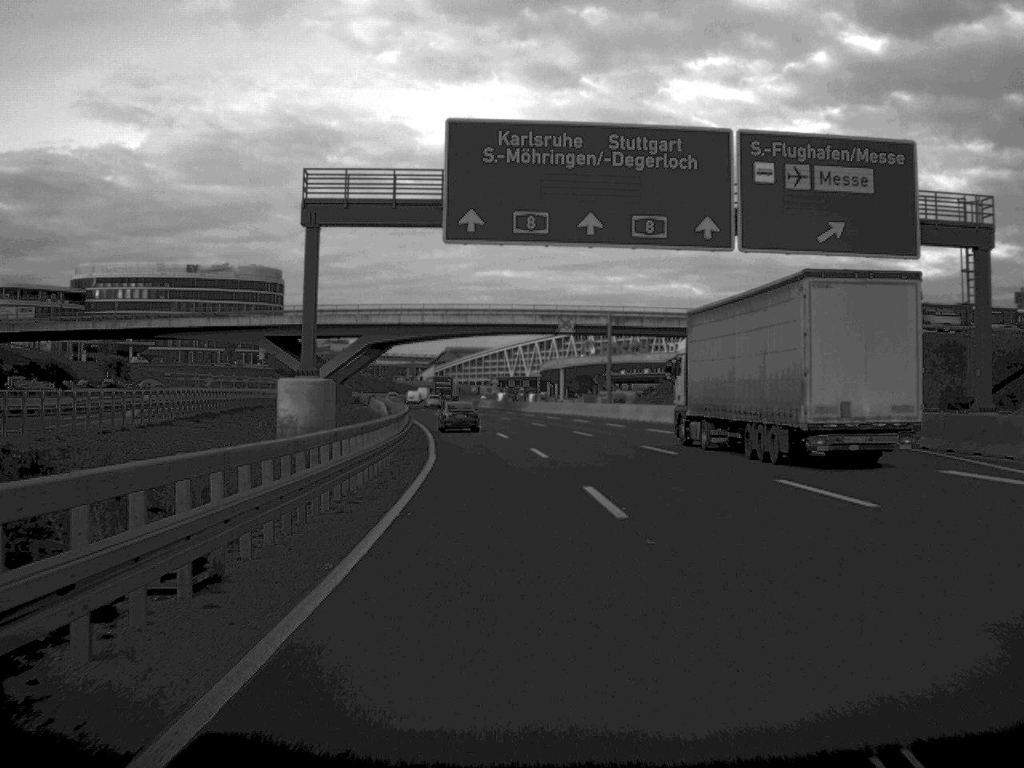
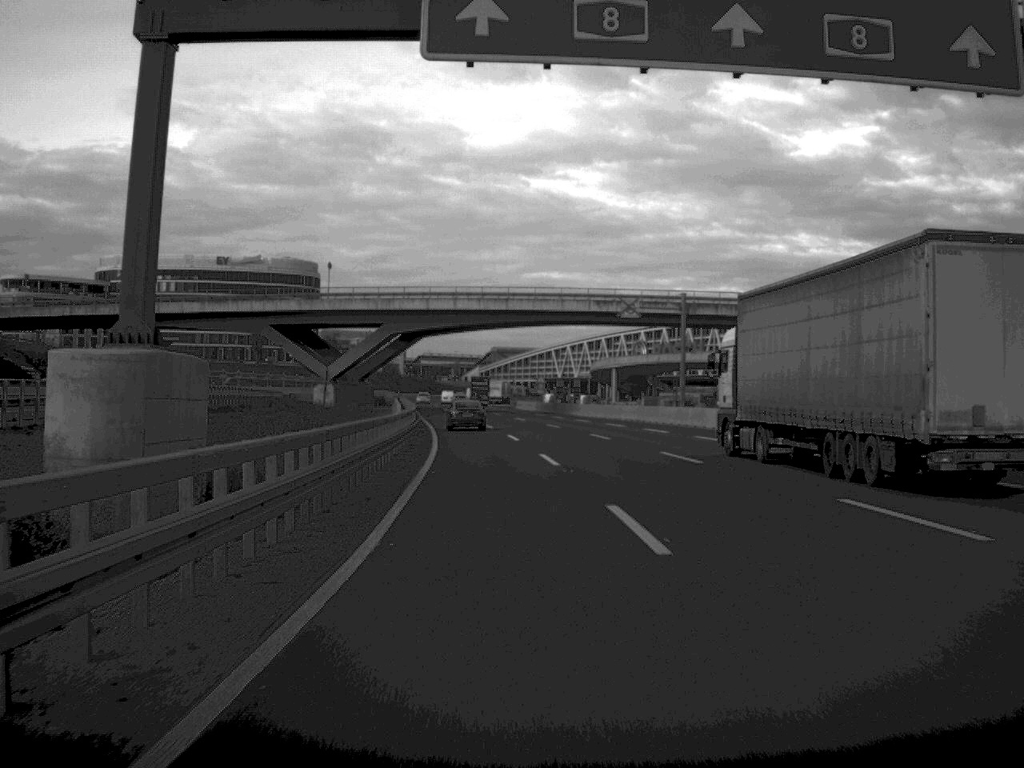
(-0.4, +21.4) m; -2°
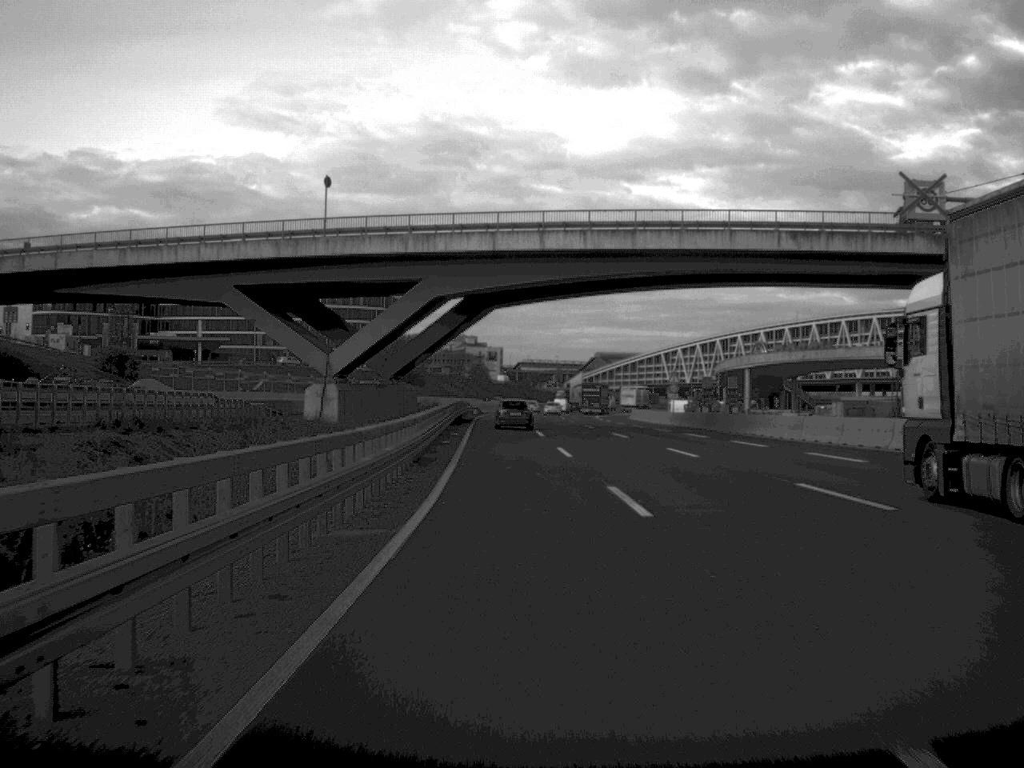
(-2.0, +48.1) m; -5°
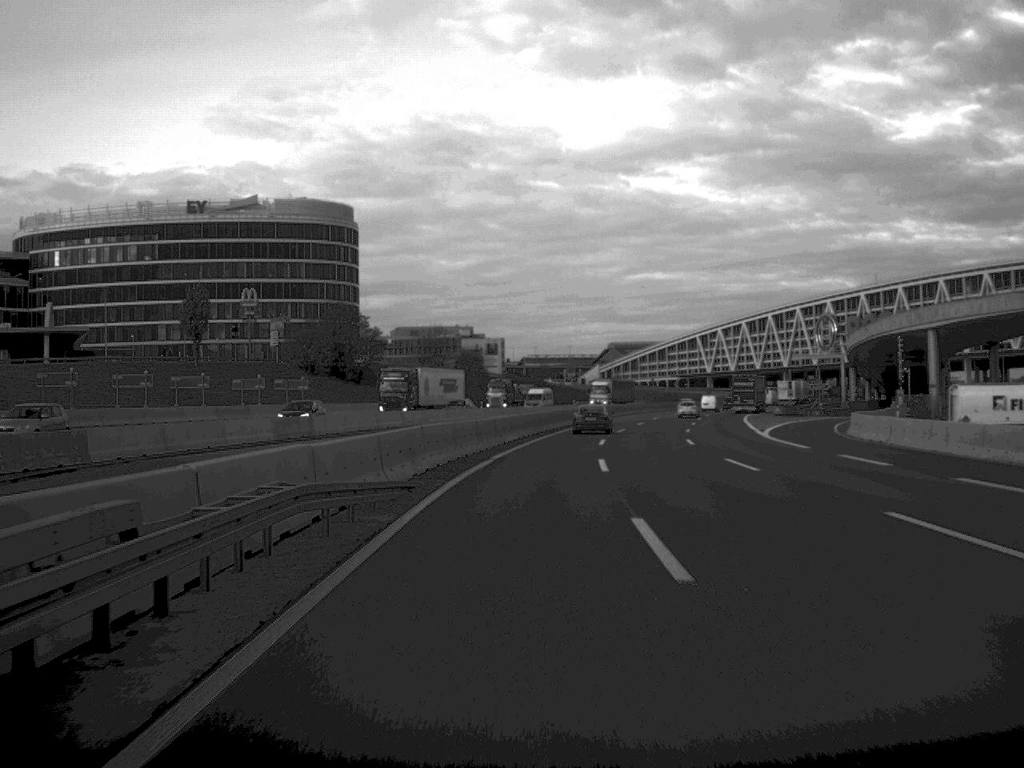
(-1.5, +95.2) m; 0°
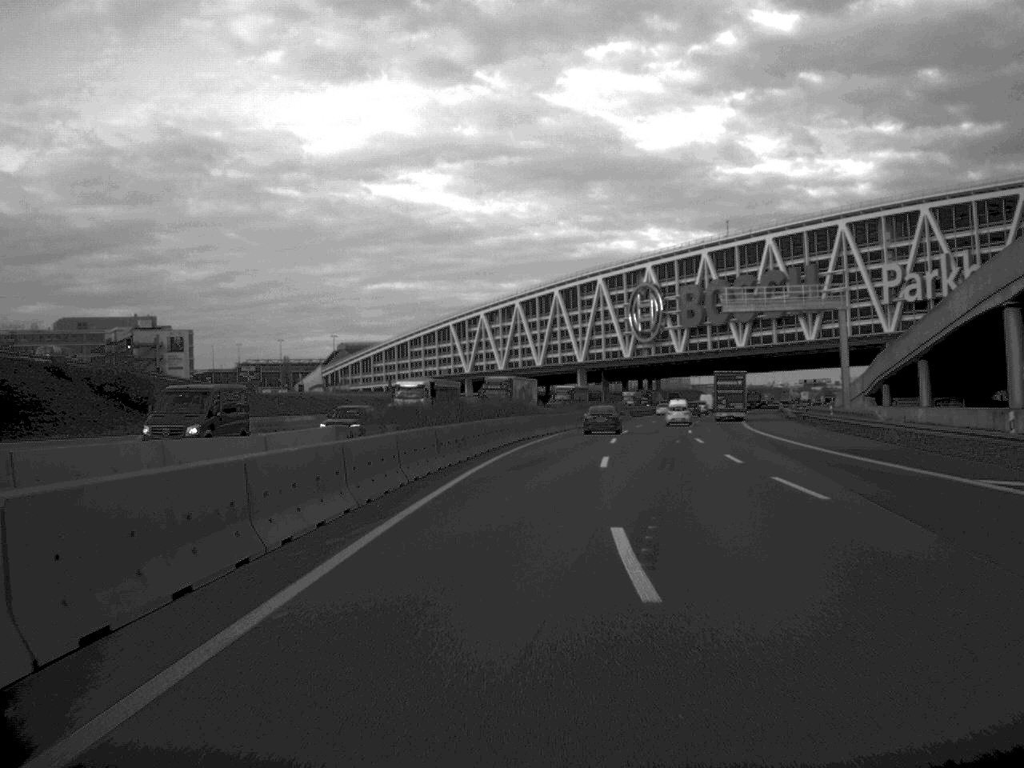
(+12.1, +117.2) m; +12°
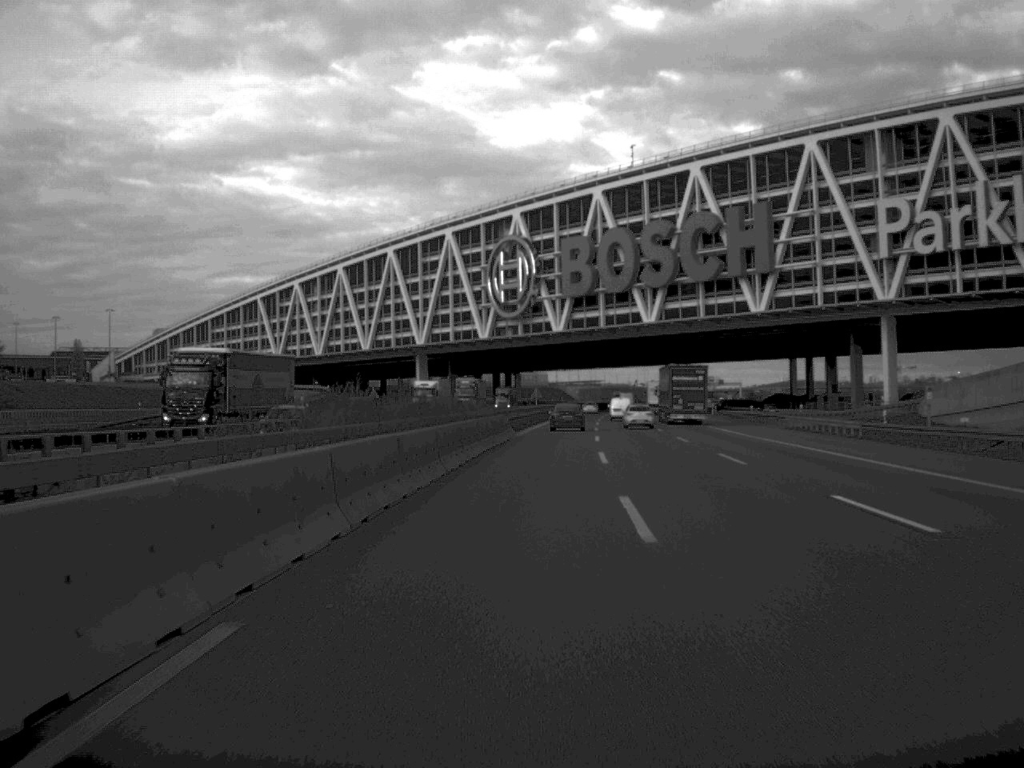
(+4.2, +69.4) m; +7°
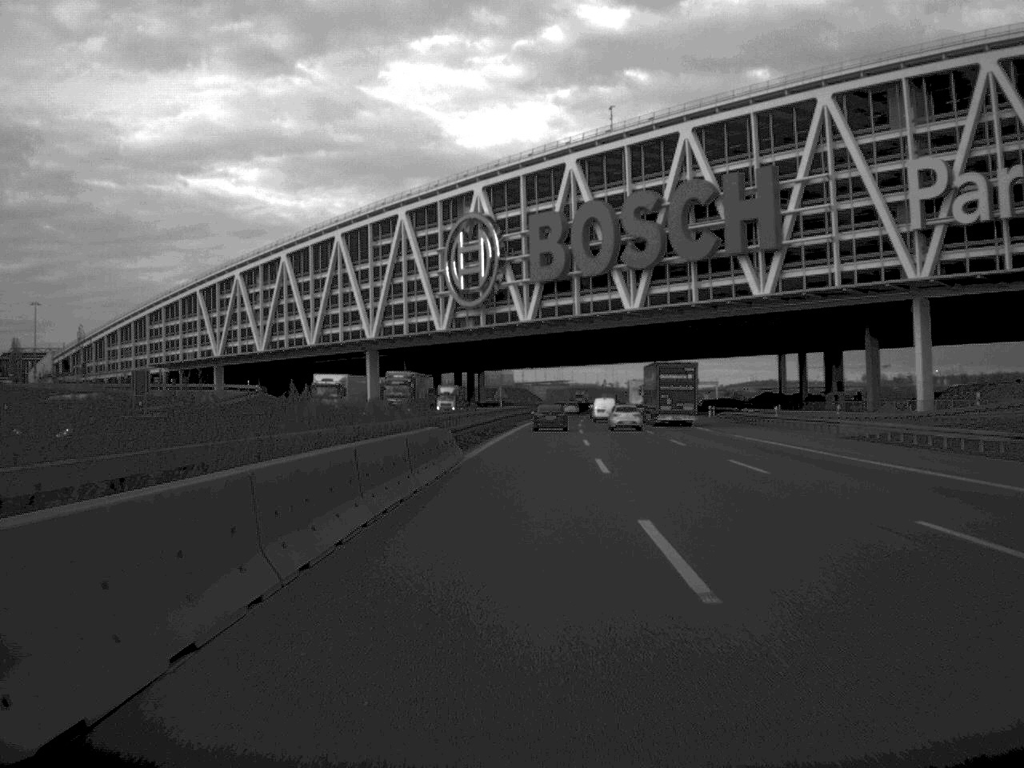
(+0.3, +22.5) m; +1°
